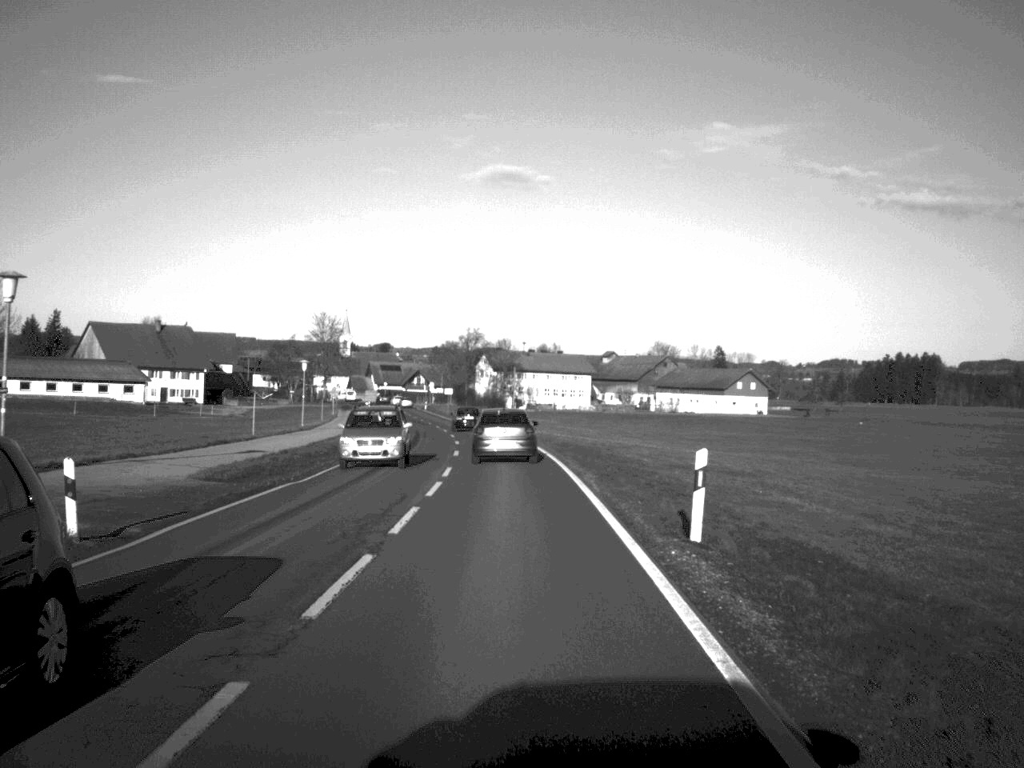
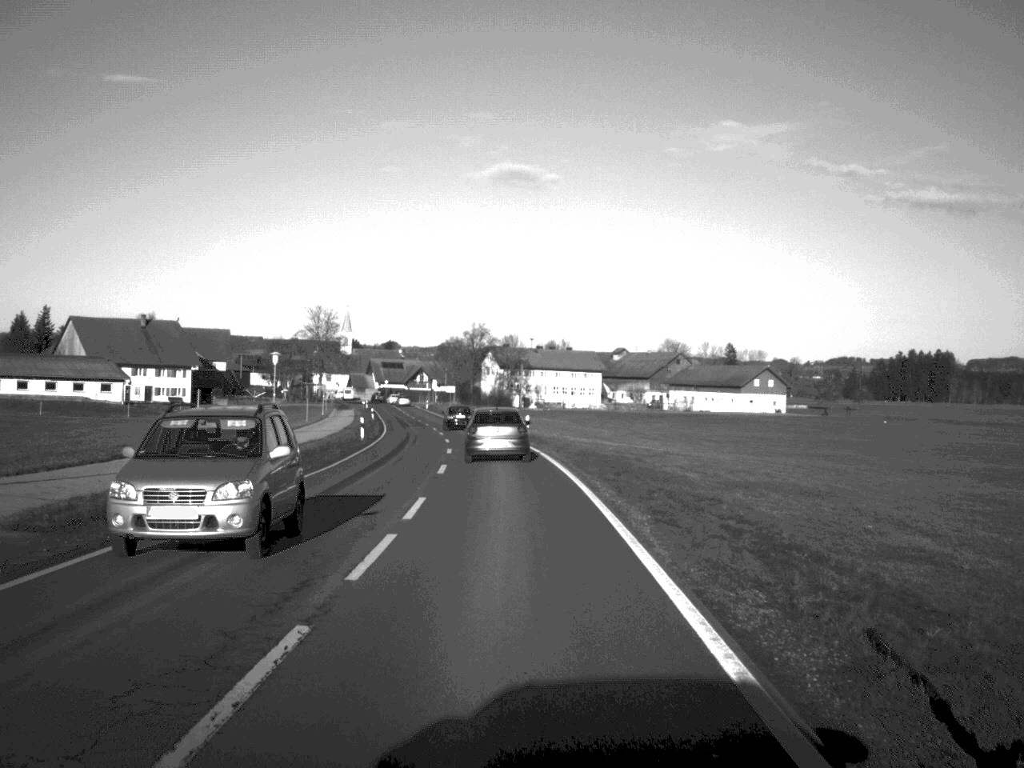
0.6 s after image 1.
(0.0, +10.3) m; 0°
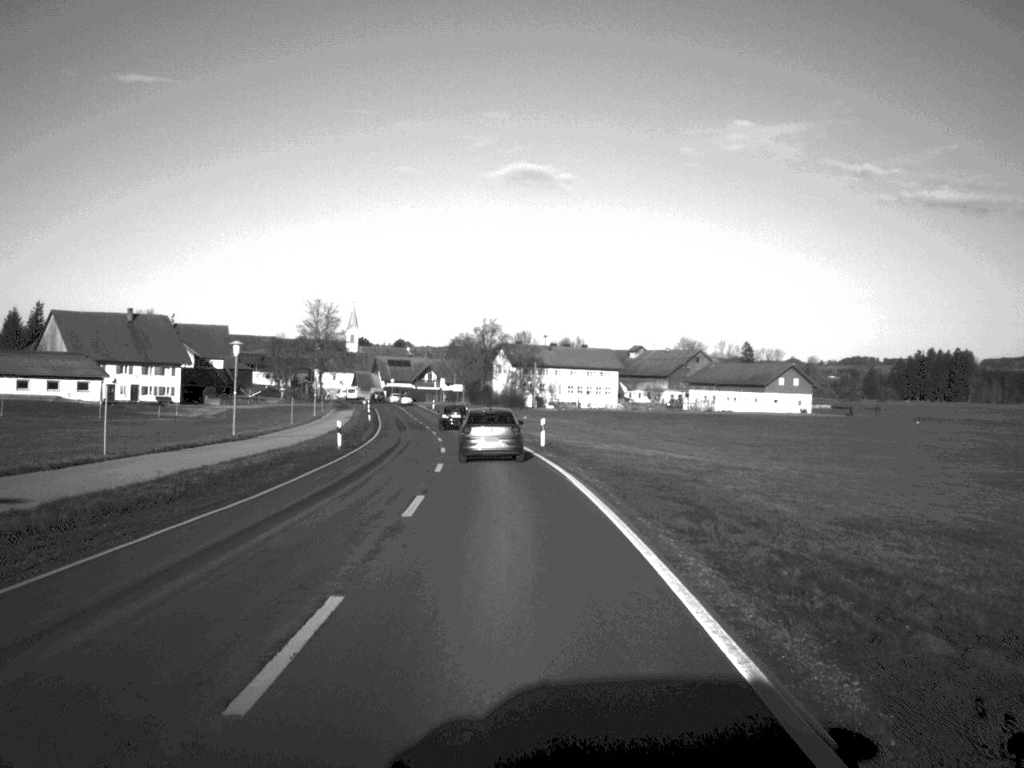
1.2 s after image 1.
(-0.1, +10.8) m; -1°
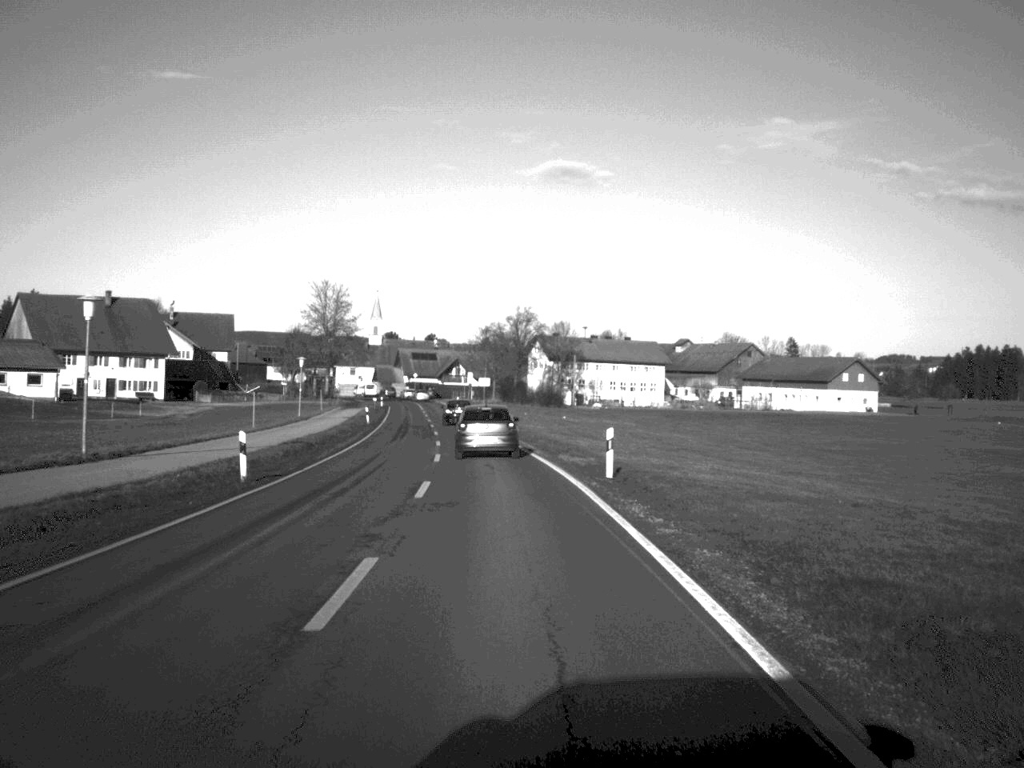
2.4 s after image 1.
(-0.3, +20.7) m; -2°
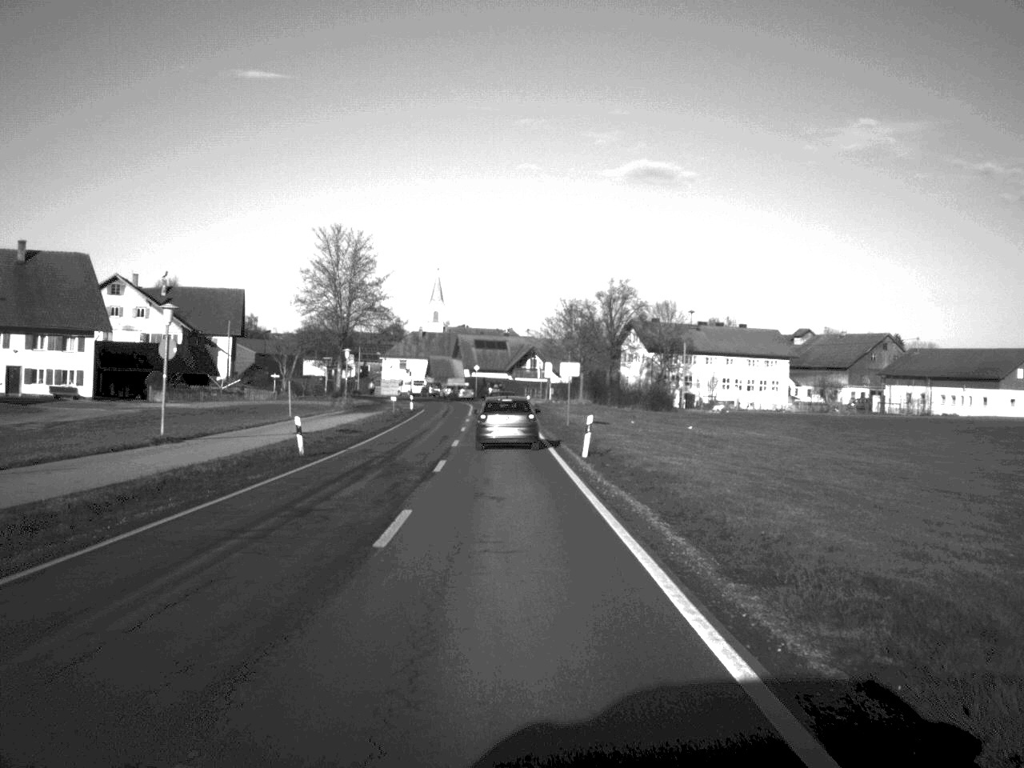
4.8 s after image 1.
(-1.5, +42.6) m; -4°
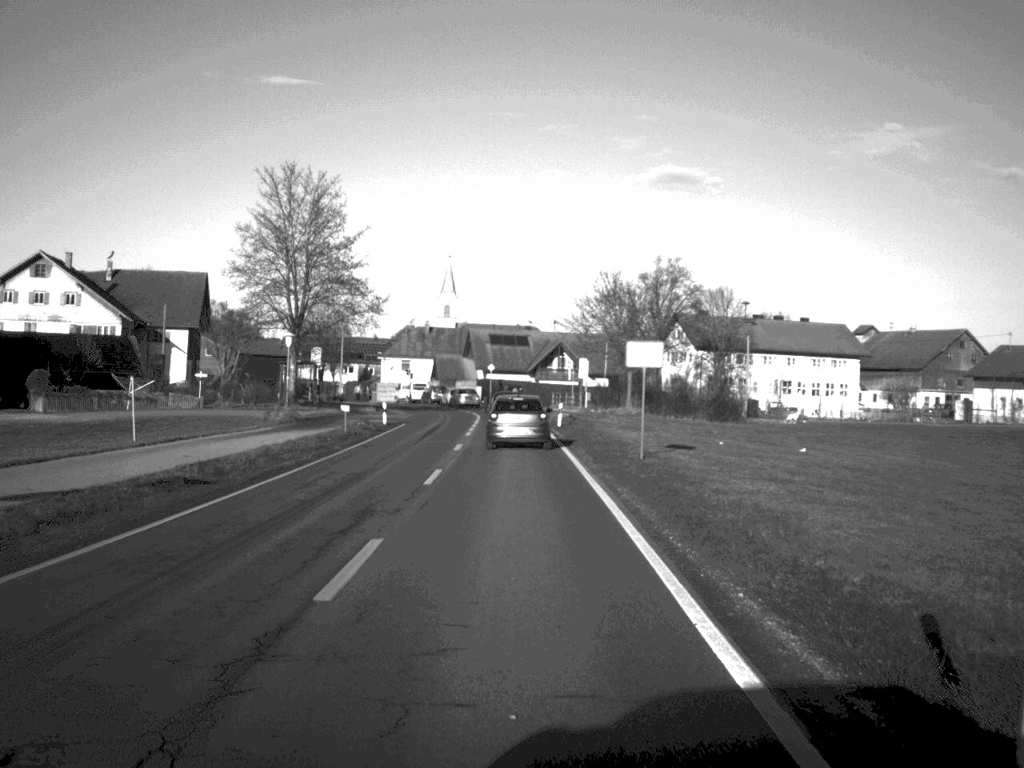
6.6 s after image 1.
(-0.3, +27.1) m; -1°
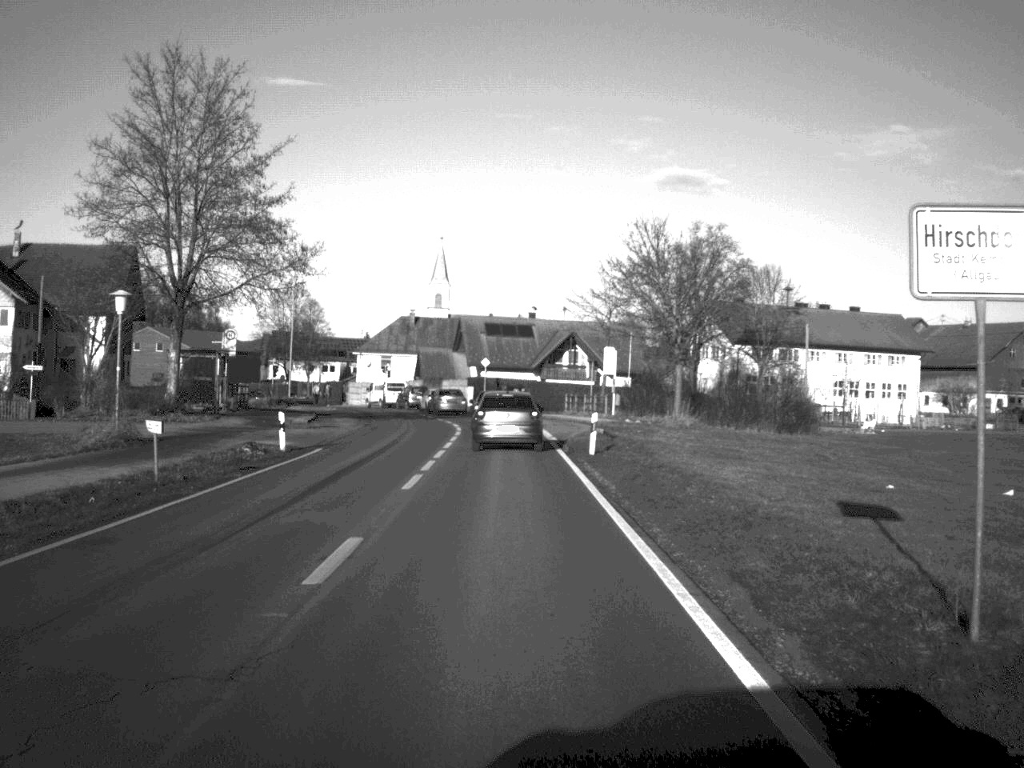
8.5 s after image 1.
(-0.1, +23.3) m; 0°
